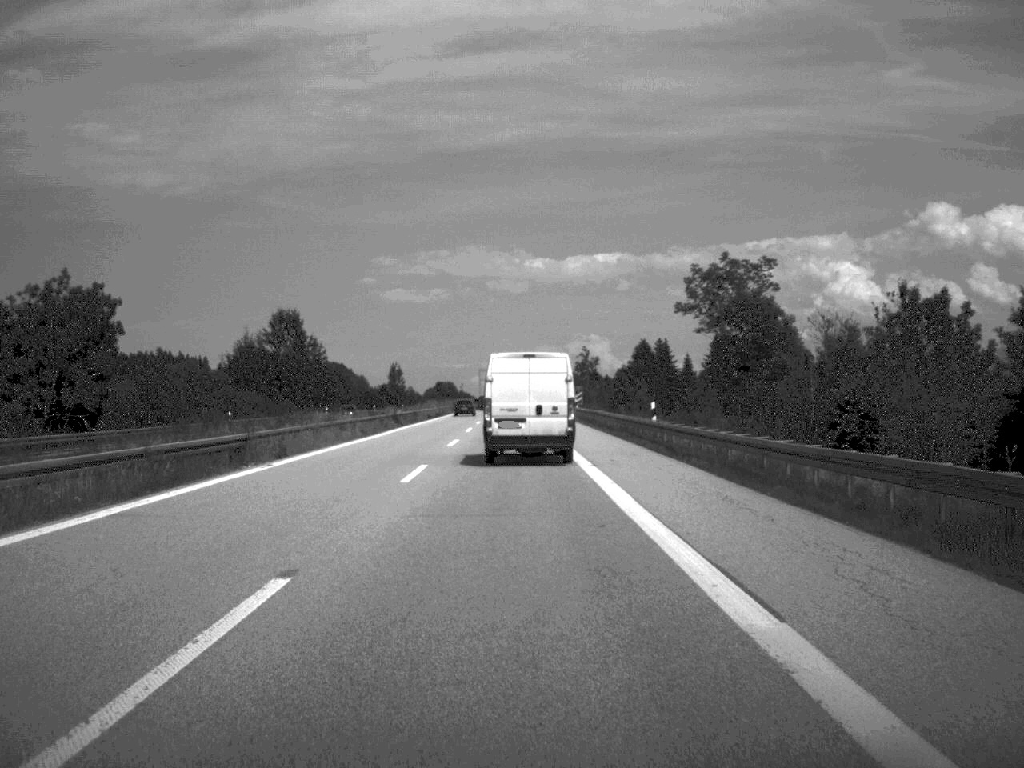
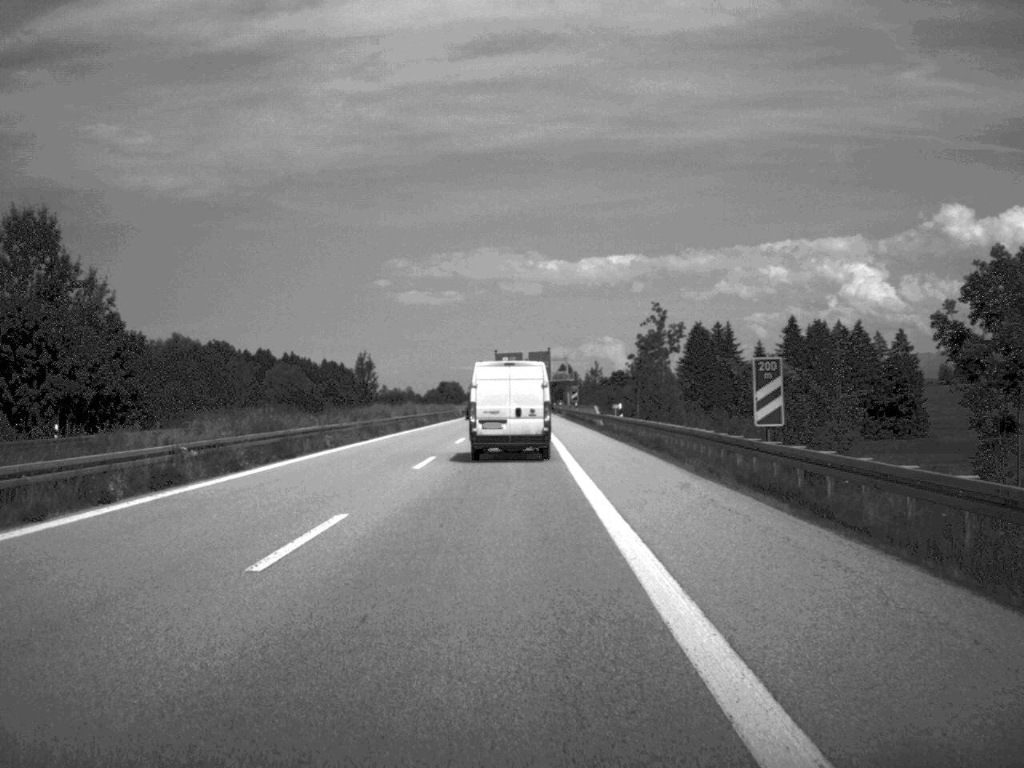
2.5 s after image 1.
(-0.5, +82.4) m; -1°
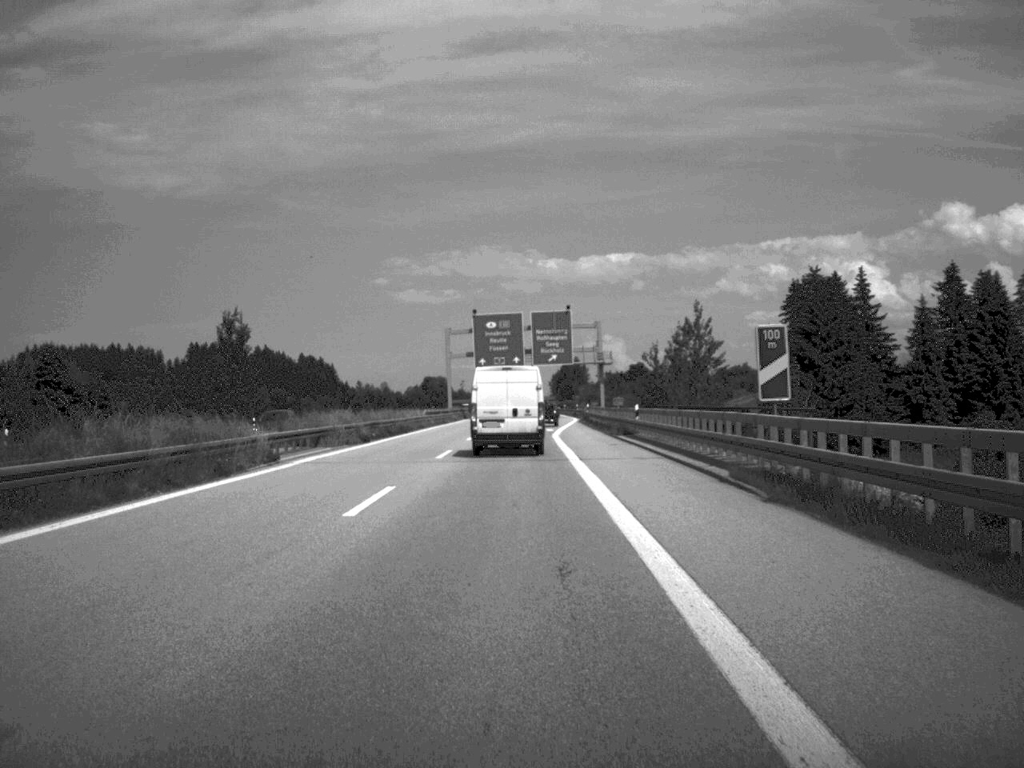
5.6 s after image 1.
(-0.2, +100.6) m; 0°
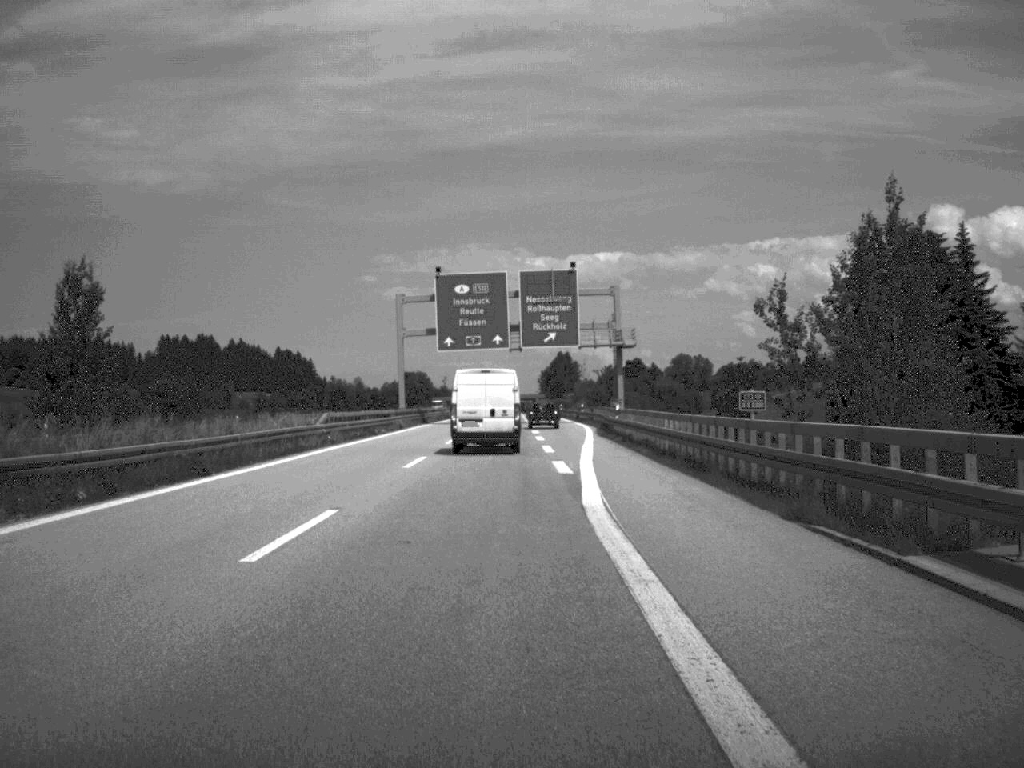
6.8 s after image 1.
(+0.2, +40.3) m; +1°
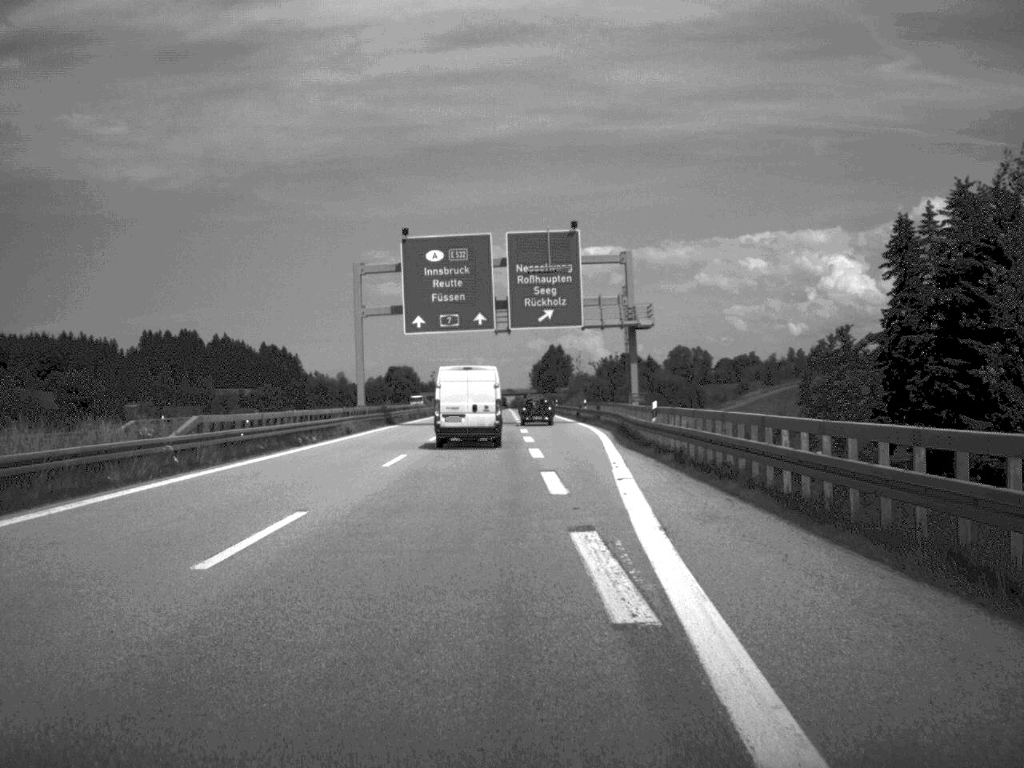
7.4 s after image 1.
(+0.1, +18.6) m; 0°
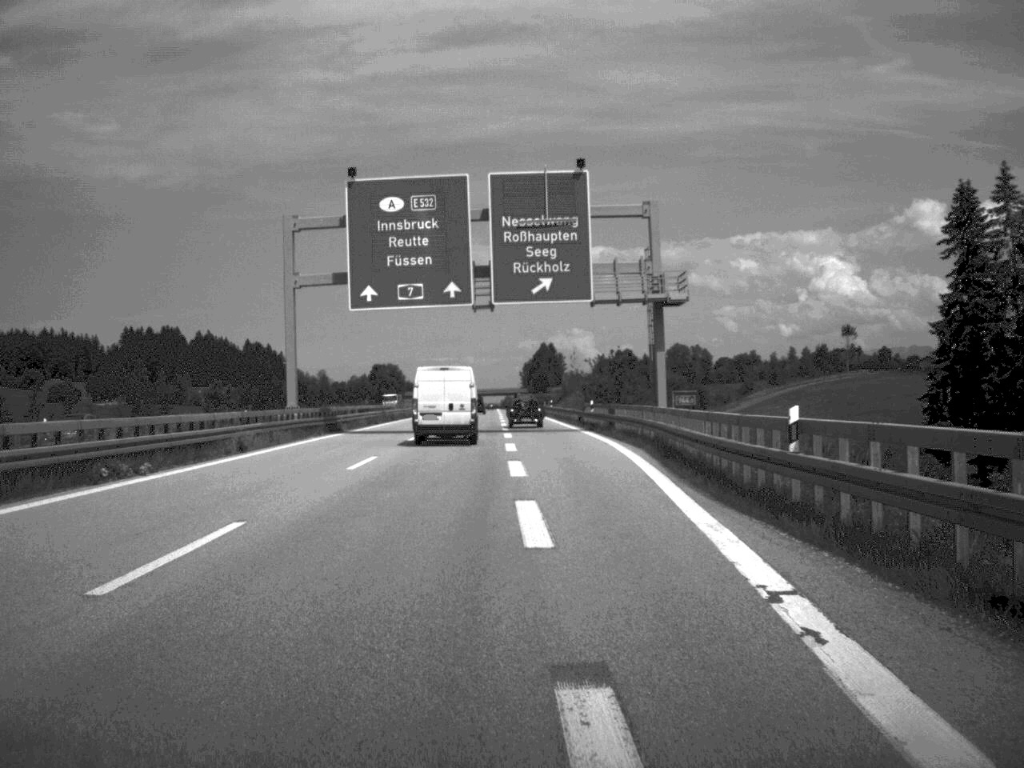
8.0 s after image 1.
(+0.1, +19.3) m; 0°
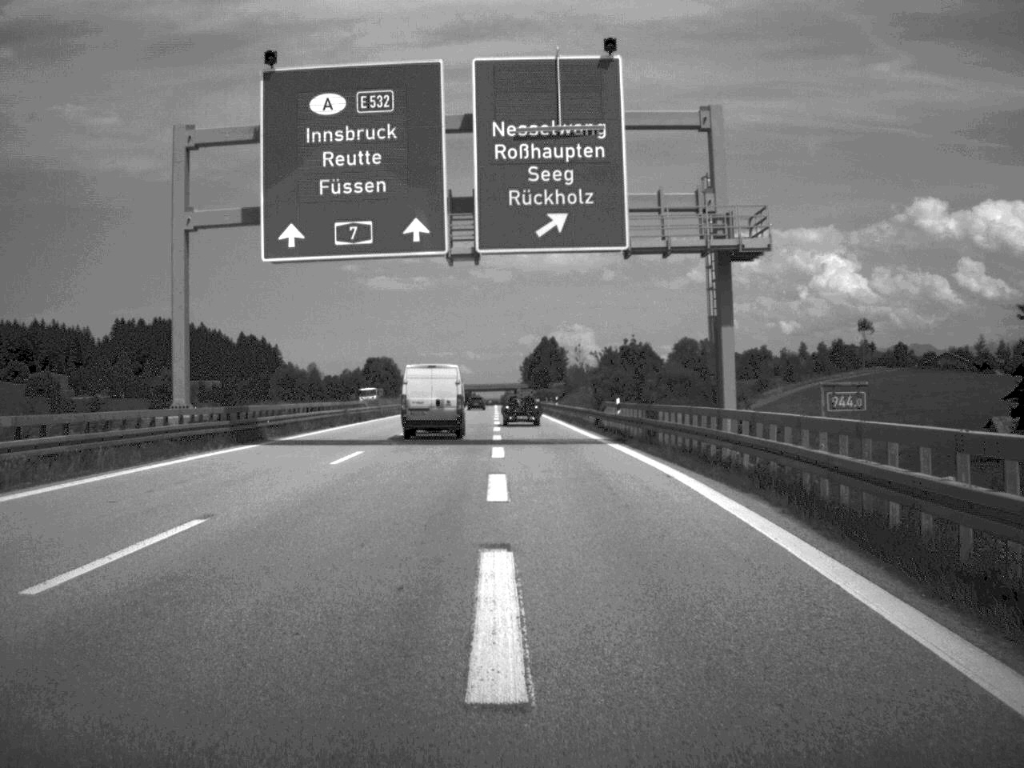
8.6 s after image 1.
(0.0, +18.0) m; 0°
